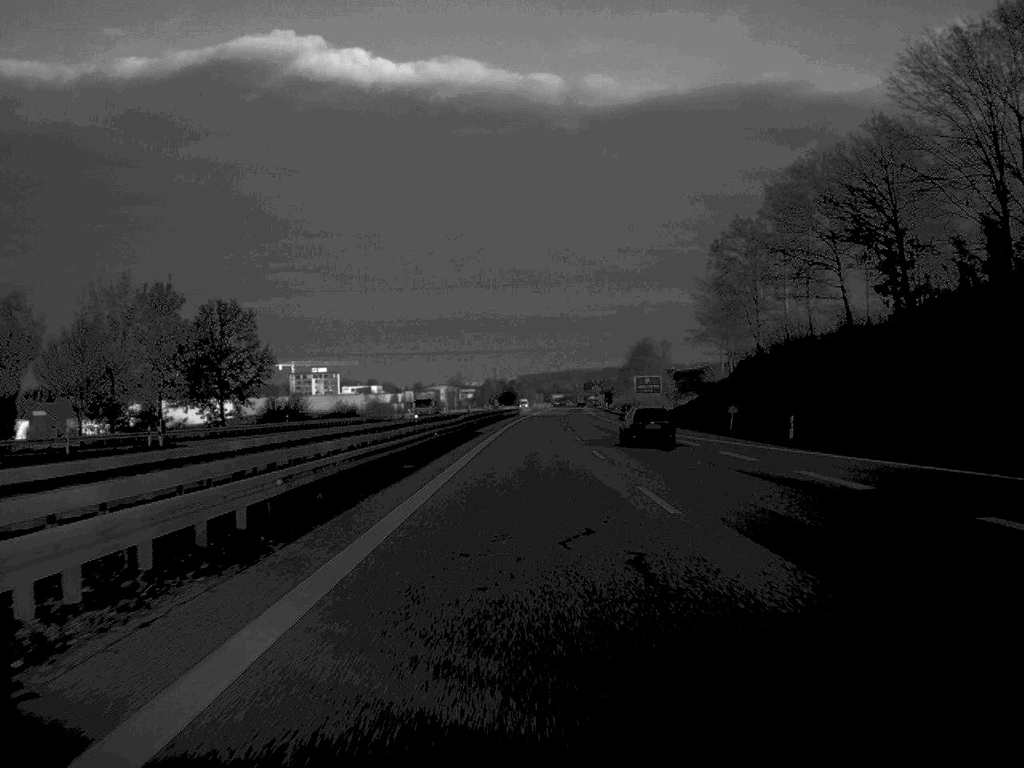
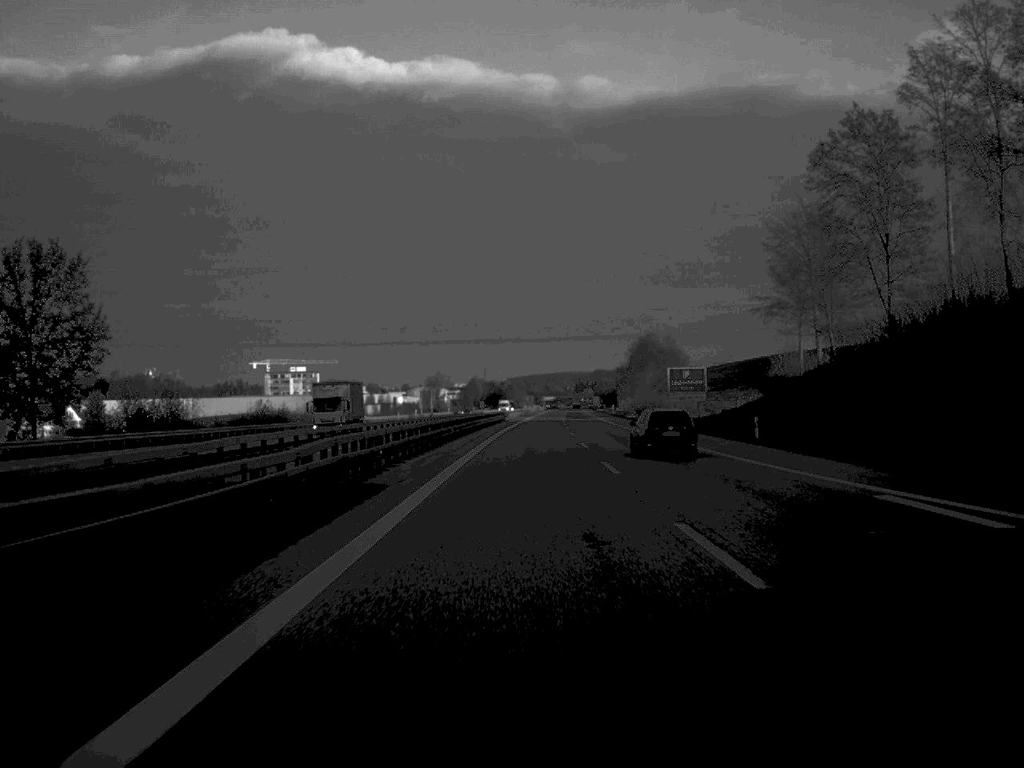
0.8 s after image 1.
(+0.2, +42.6) m; 0°
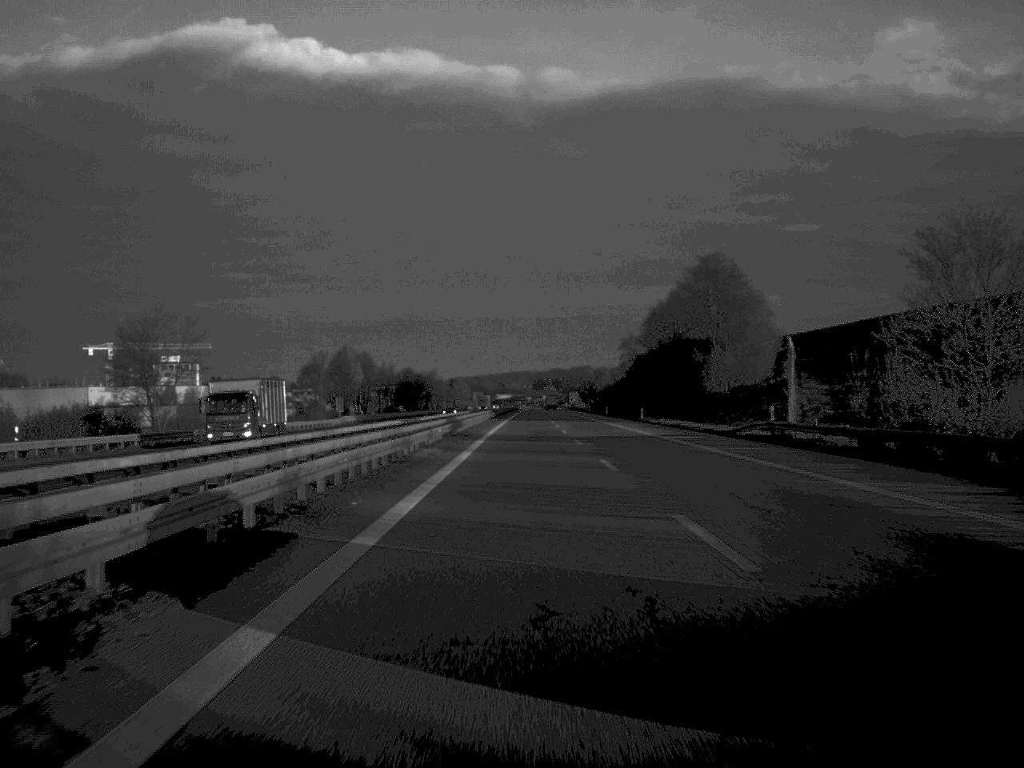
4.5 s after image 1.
(+3.6, +195.5) m; +2°
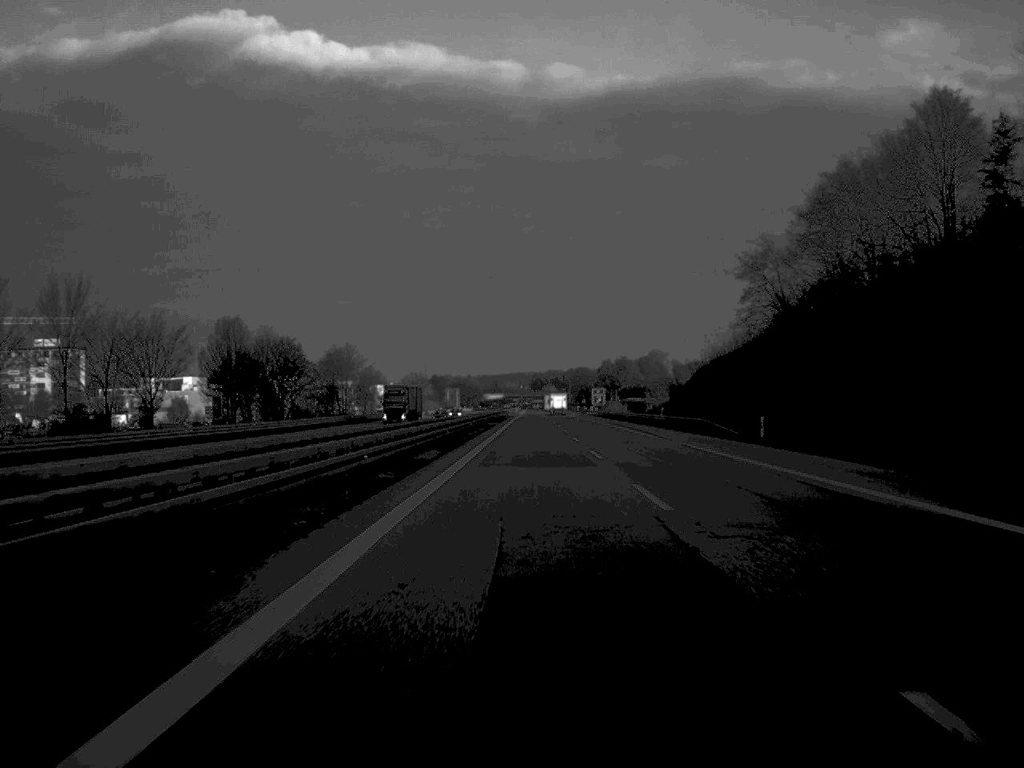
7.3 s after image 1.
(+0.2, +153.5) m; 0°
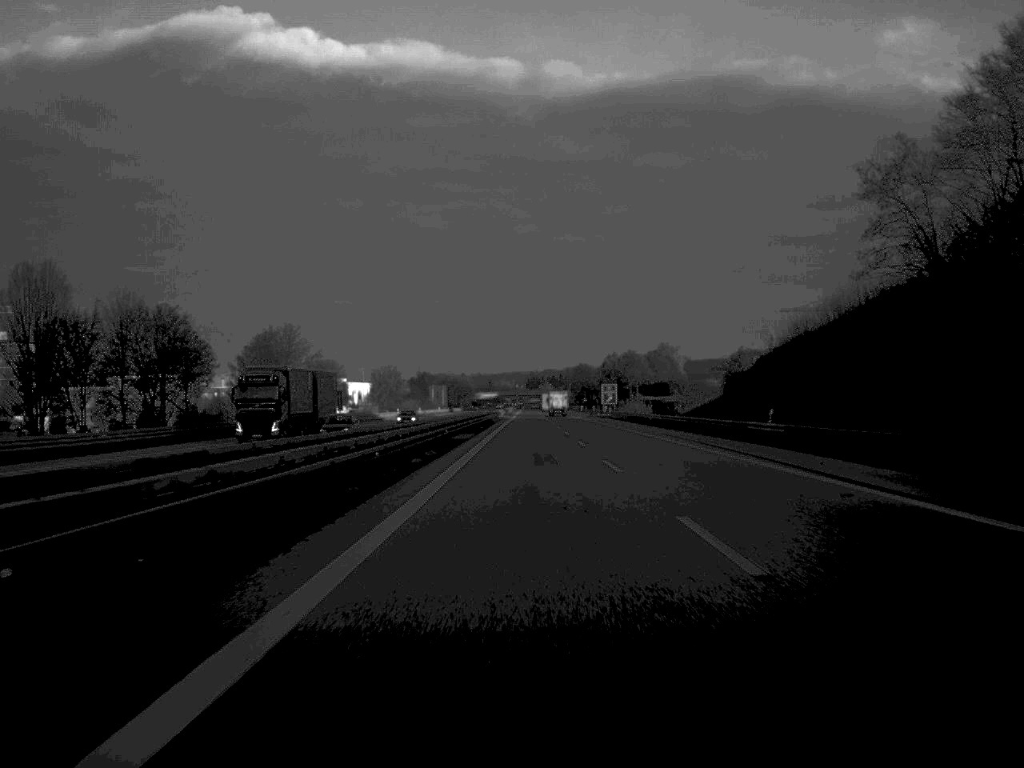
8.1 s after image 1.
(+0.1, +42.9) m; 0°
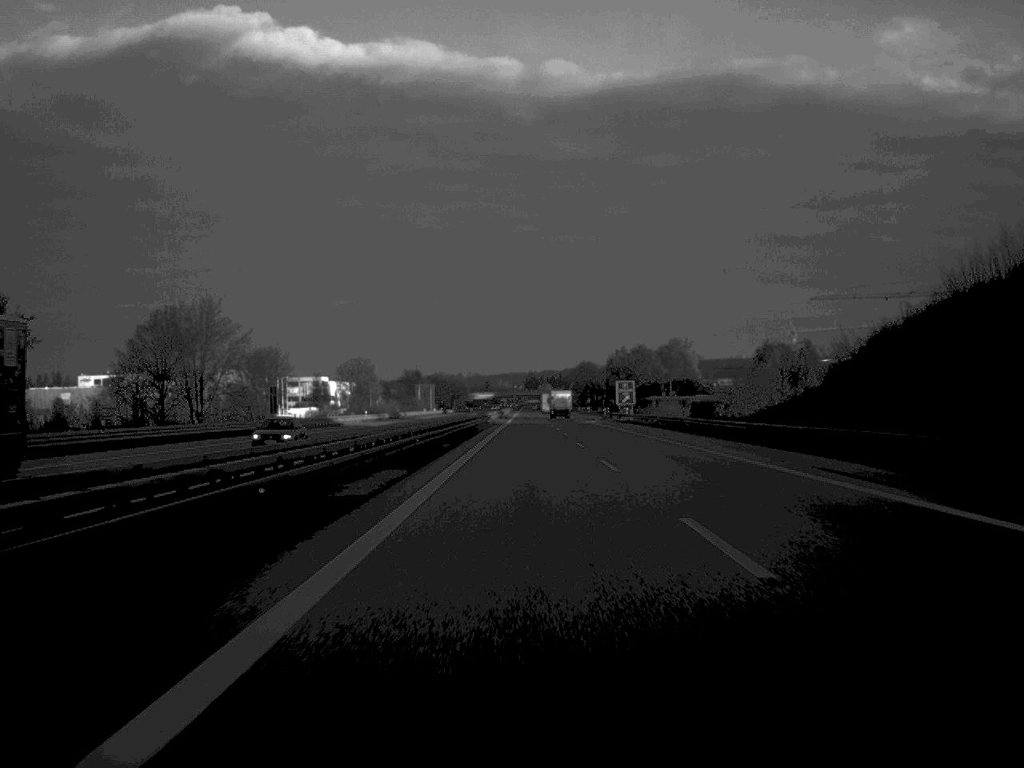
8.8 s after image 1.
(0.0, +35.8) m; 0°
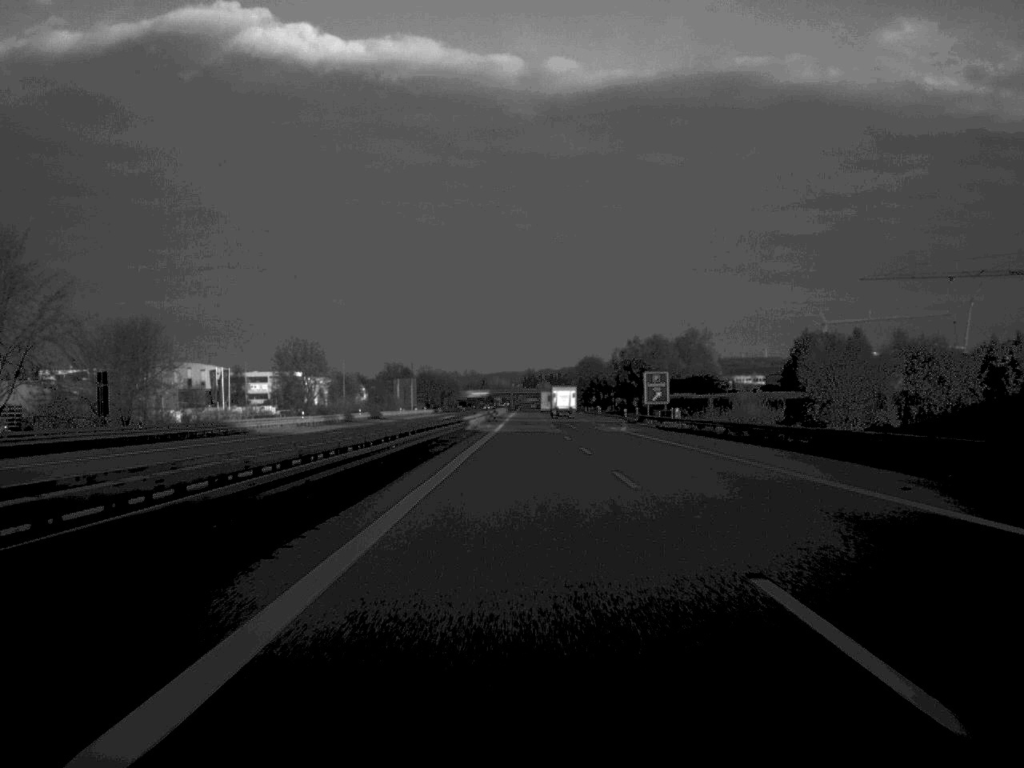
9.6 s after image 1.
(0.0, +42.9) m; 0°
